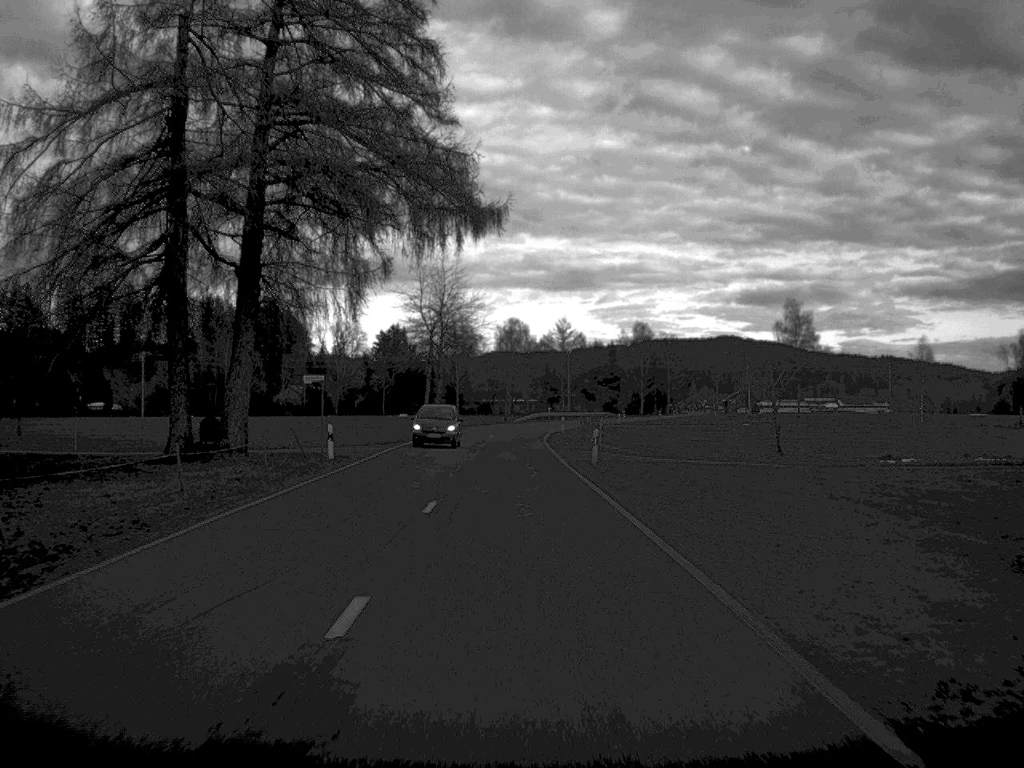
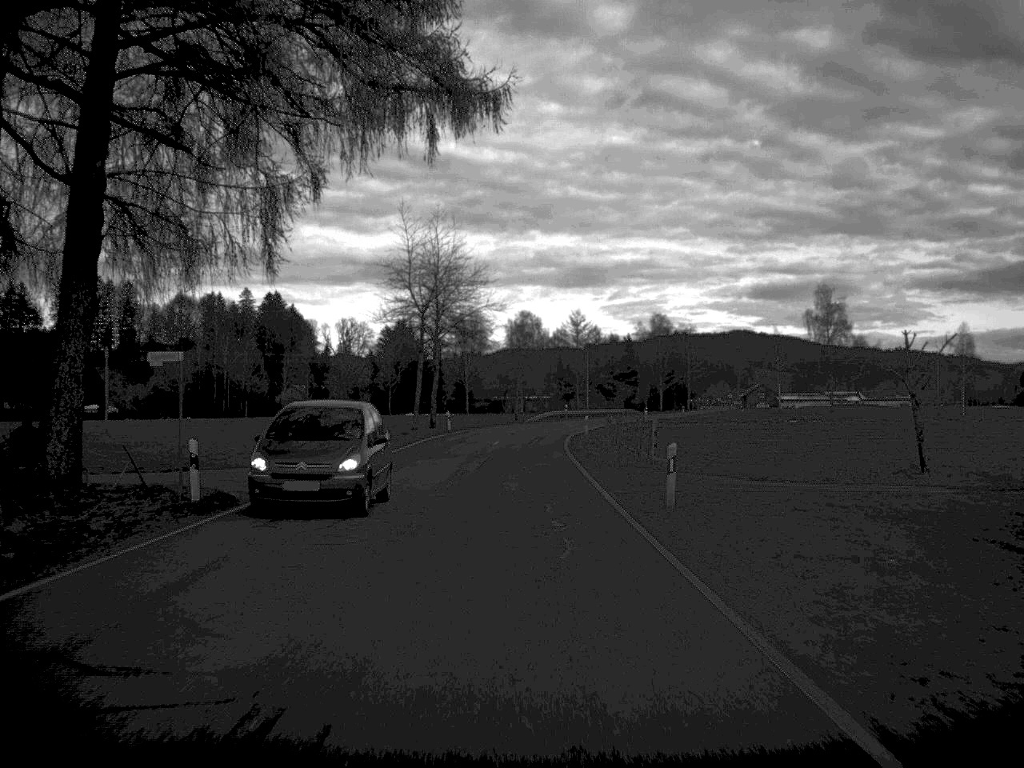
(-0.1, +16.4) m; -1°
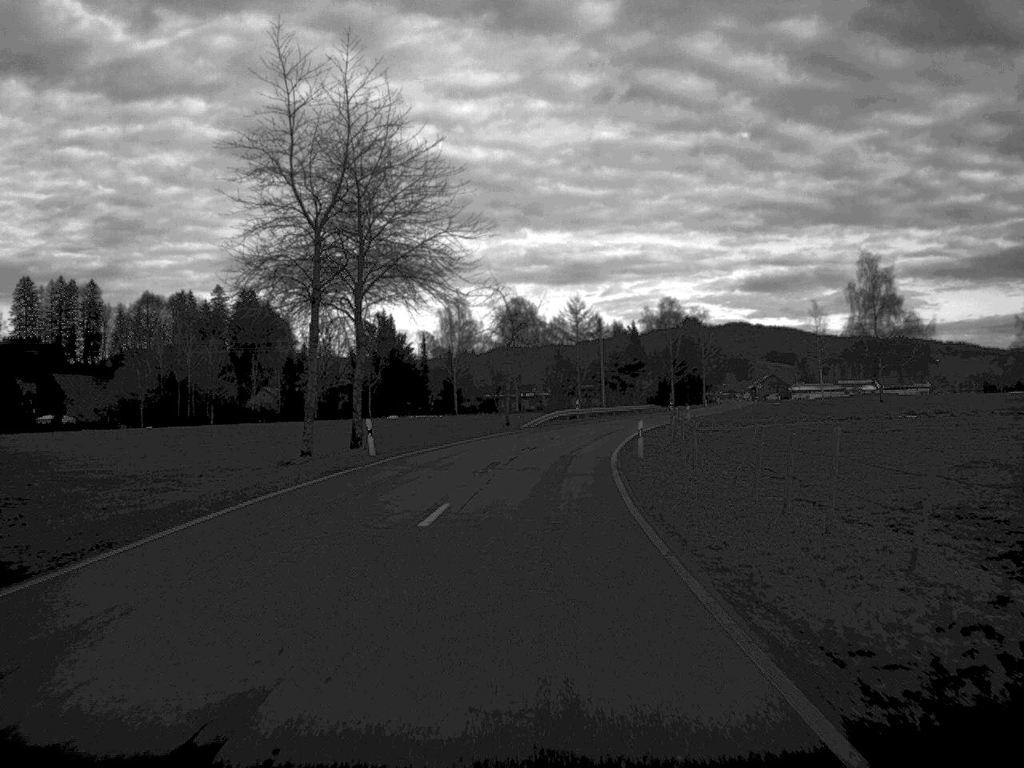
(0.0, +34.3) m; 0°
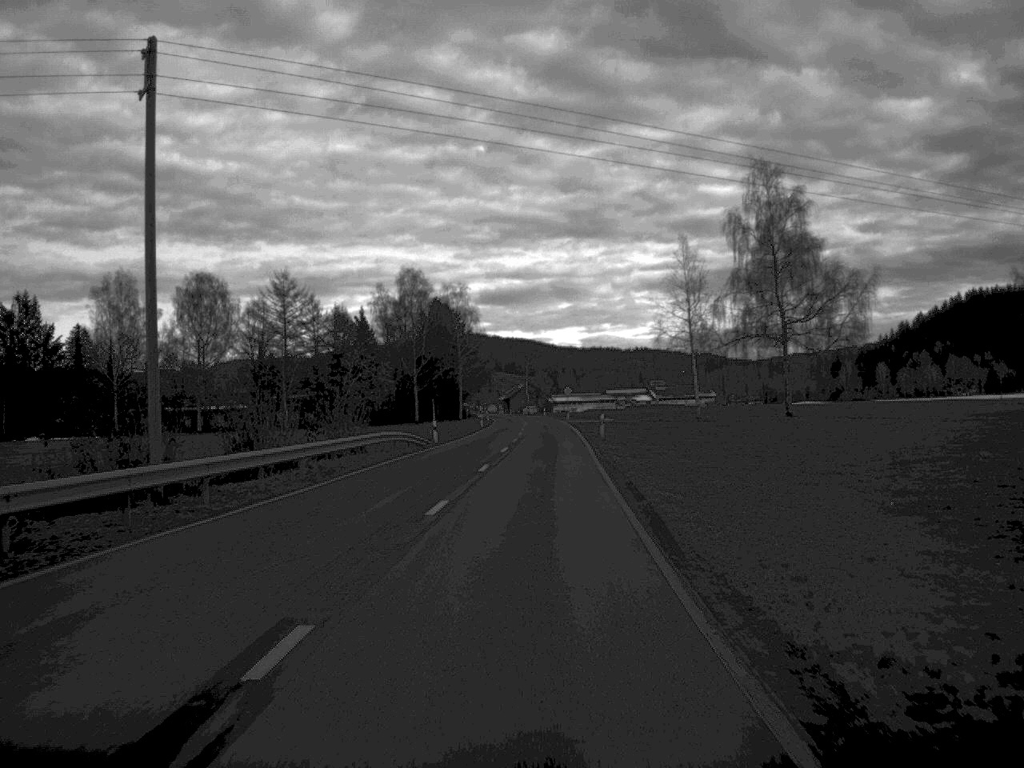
(+7.9, +82.0) m; +12°
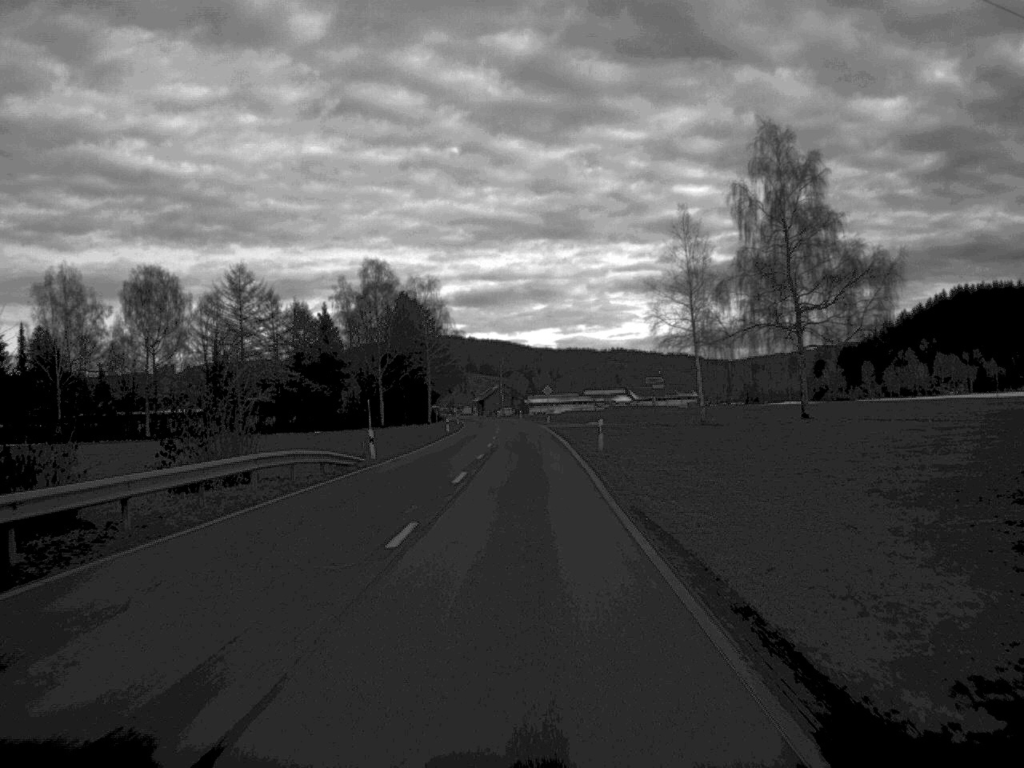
(+0.2, +15.6) m; +1°
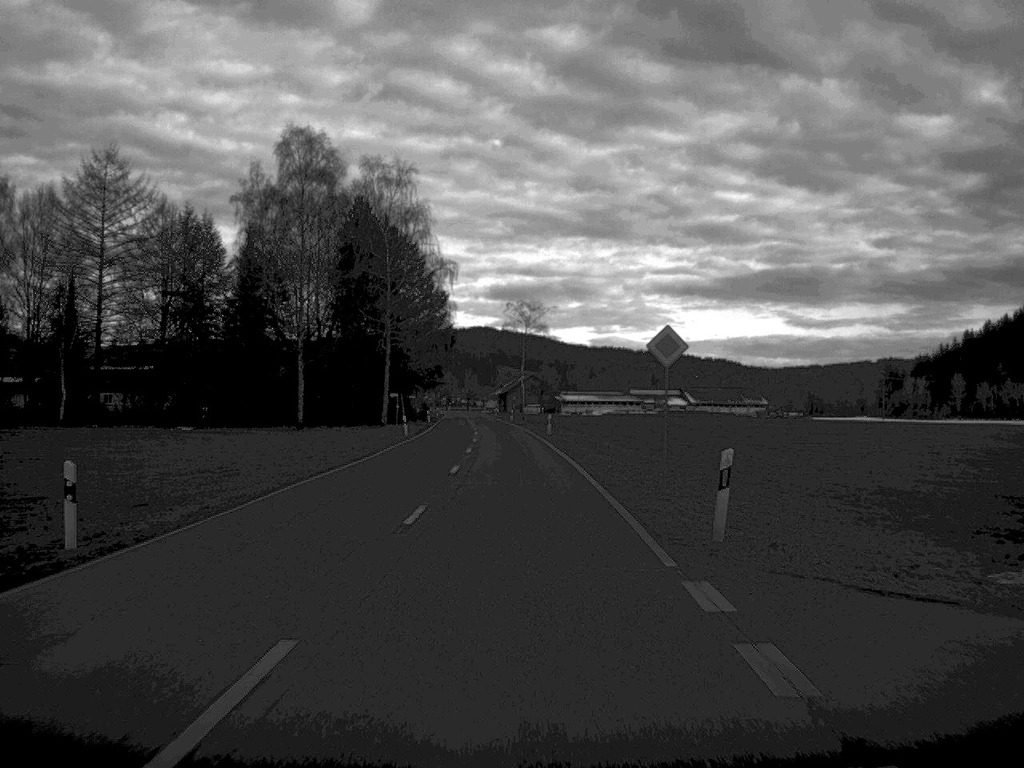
(-0.5, +81.9) m; -2°
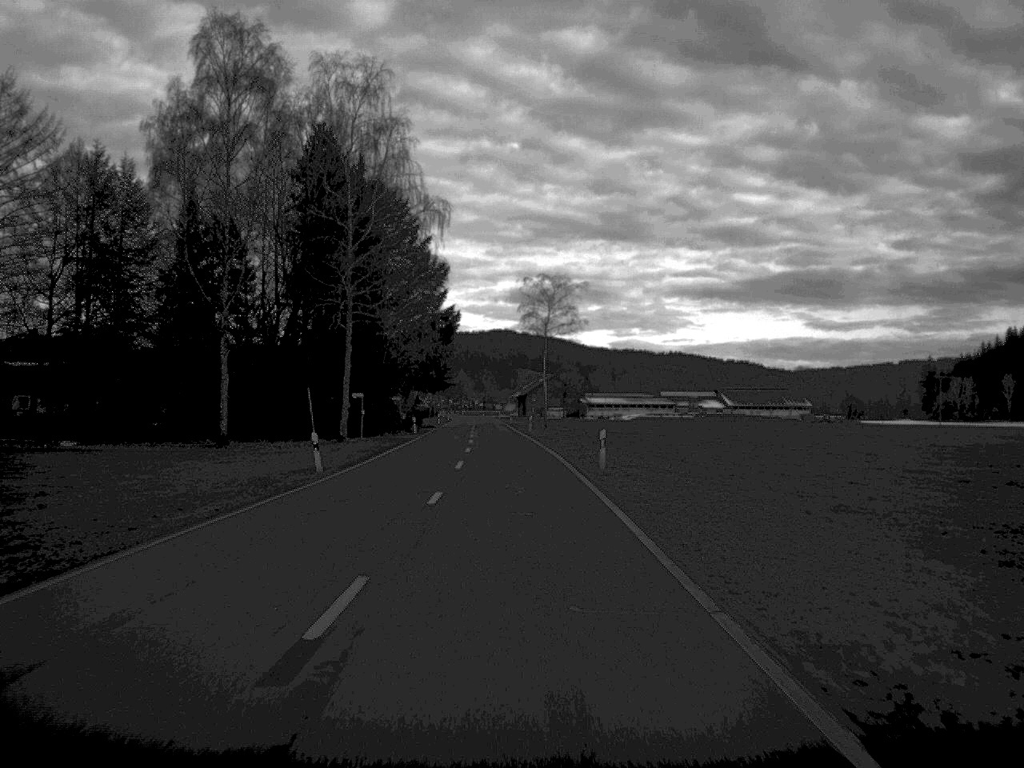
(-0.3, +32.0) m; -1°
